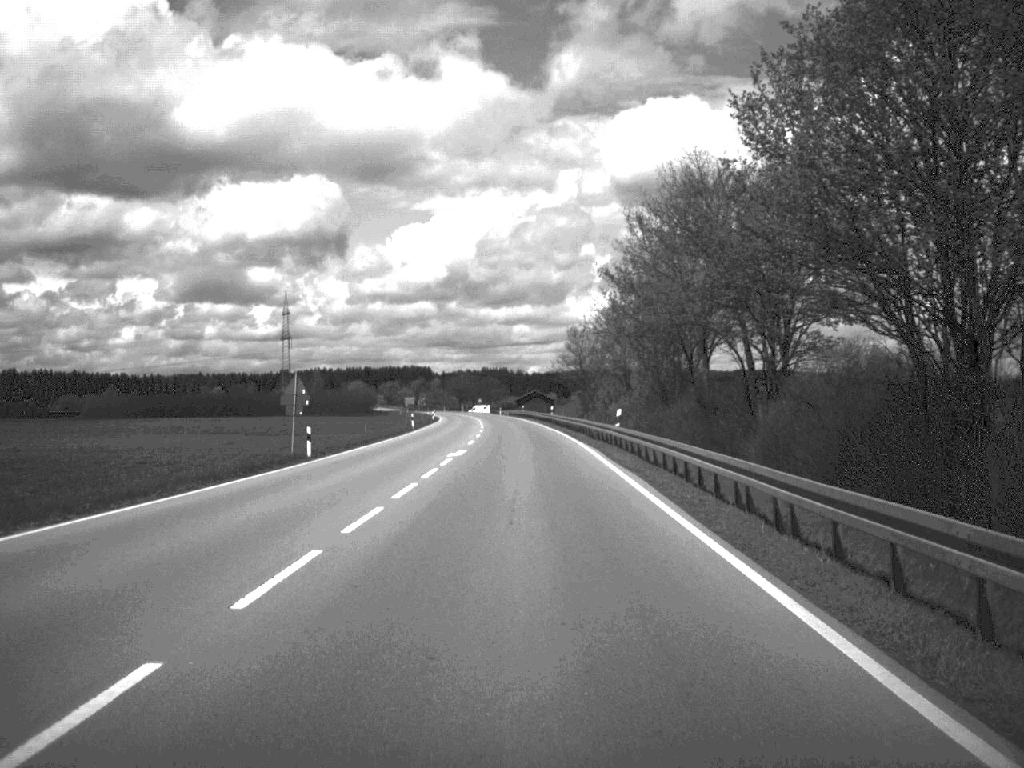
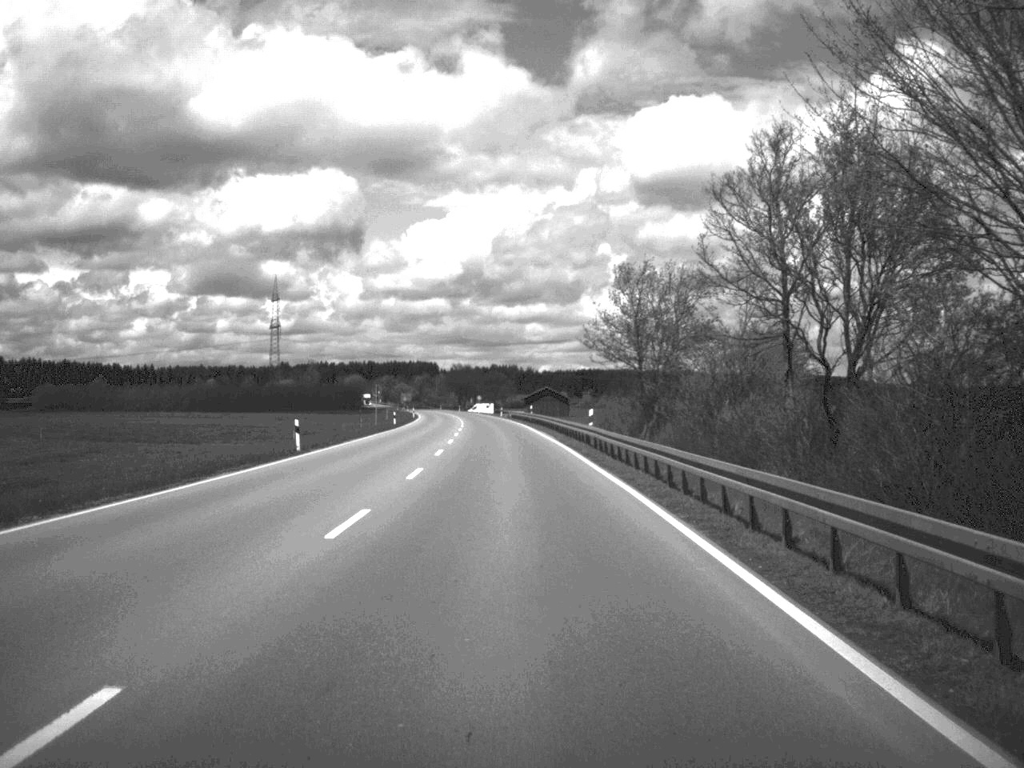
(0.0, +48.0) m; -1°
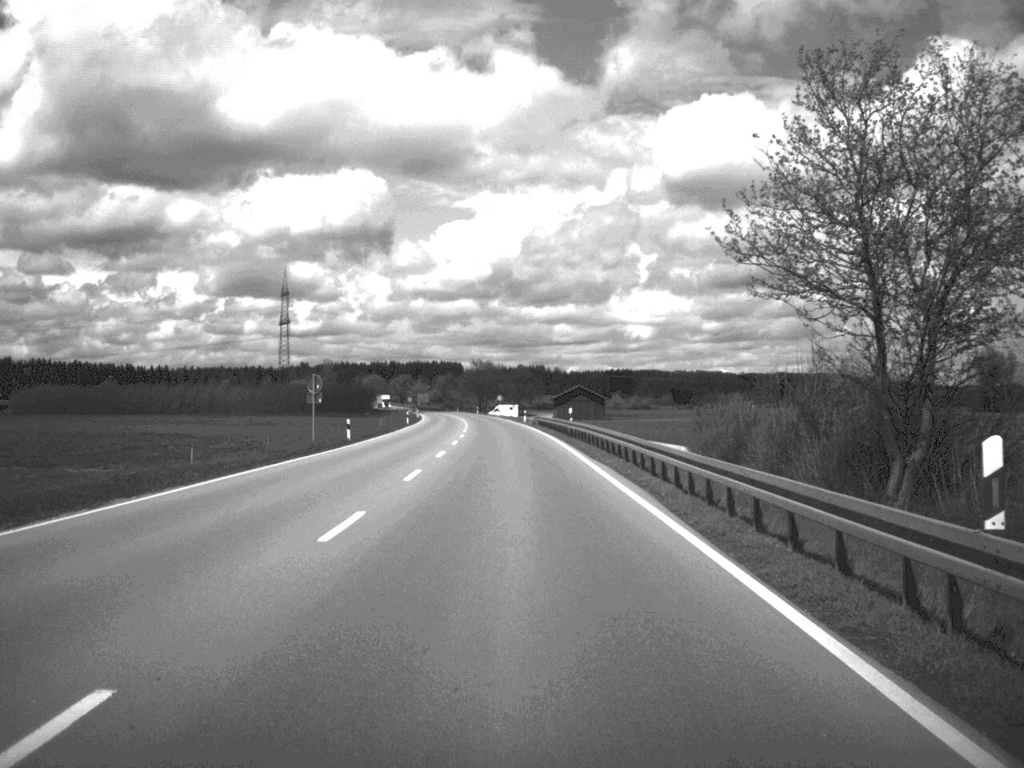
(-0.4, +35.8) m; -1°
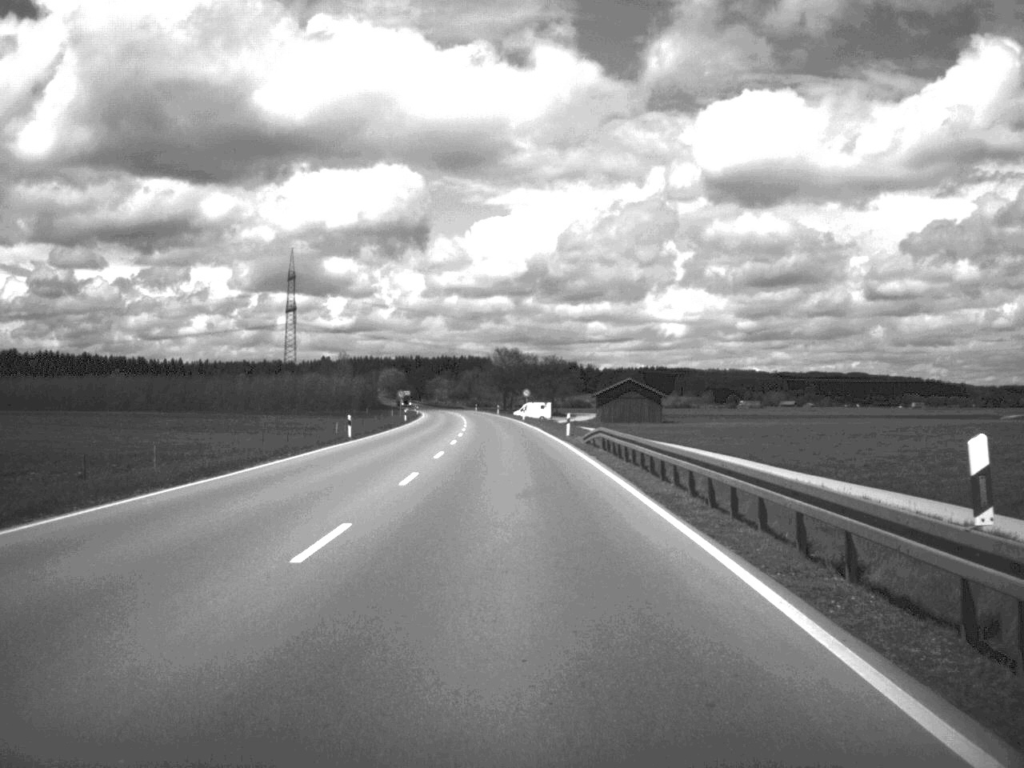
(-0.6, +49.4) m; -2°
